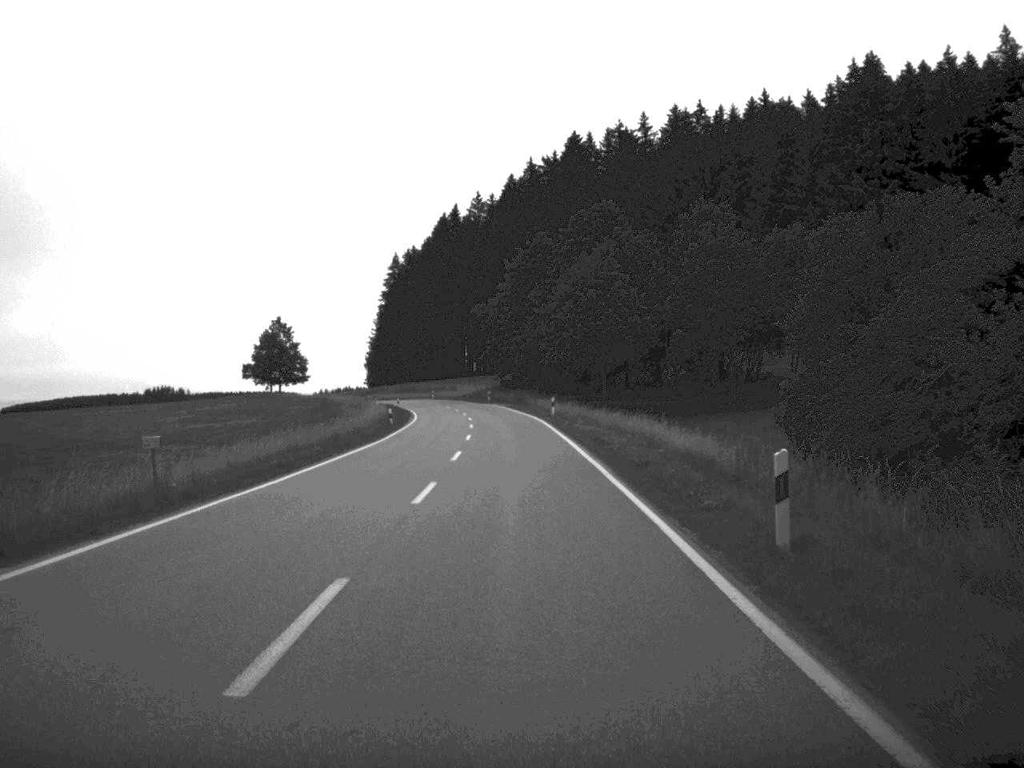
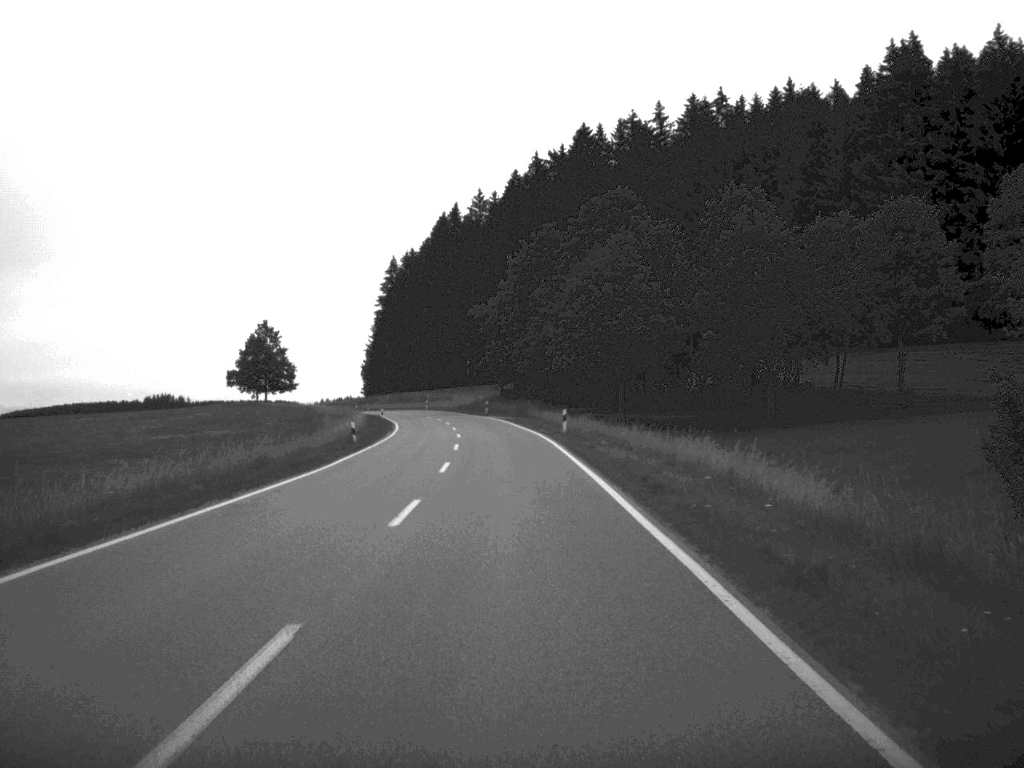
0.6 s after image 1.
(0.0, +14.1) m; 0°
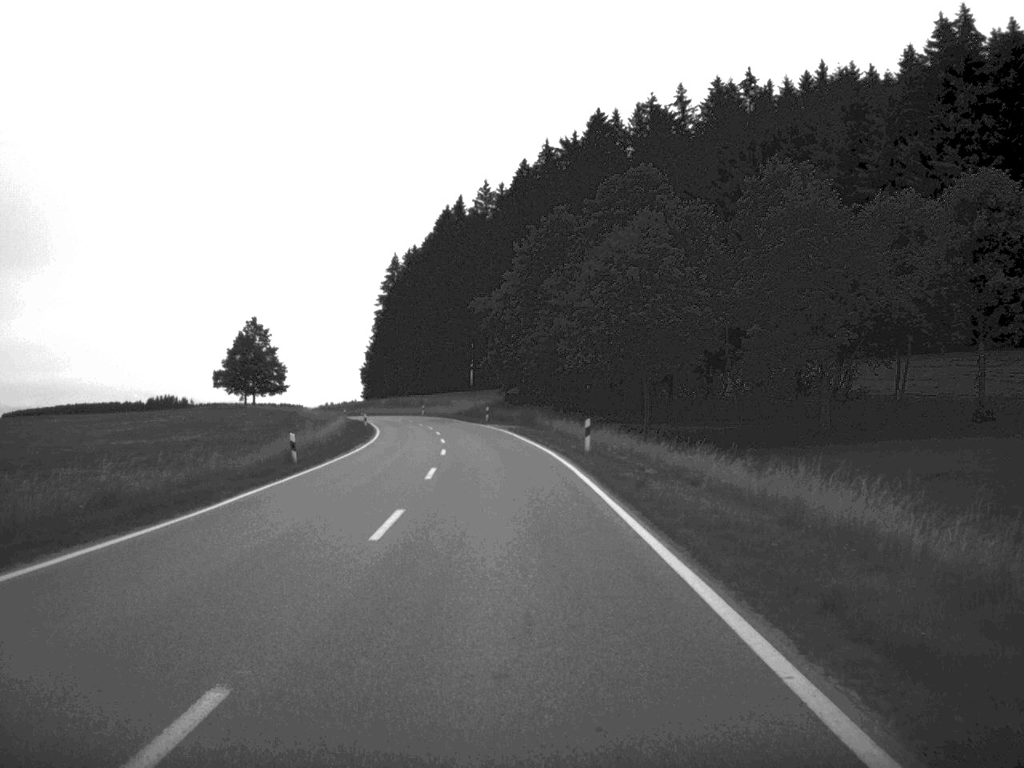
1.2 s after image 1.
(0.0, +13.4) m; 0°
